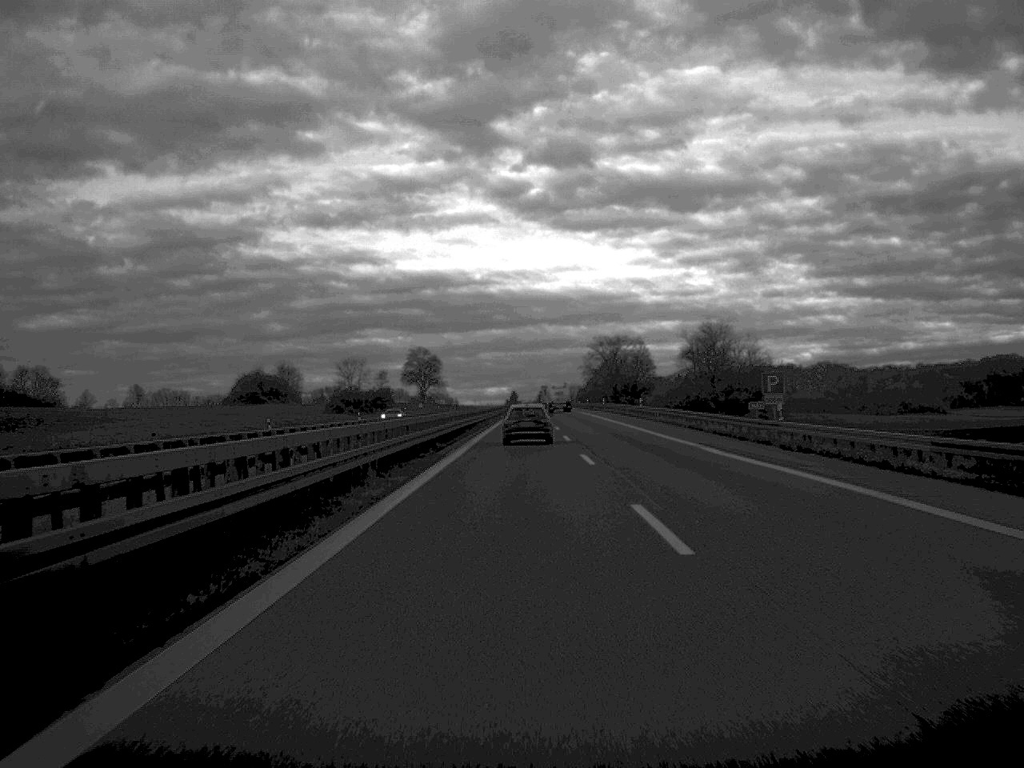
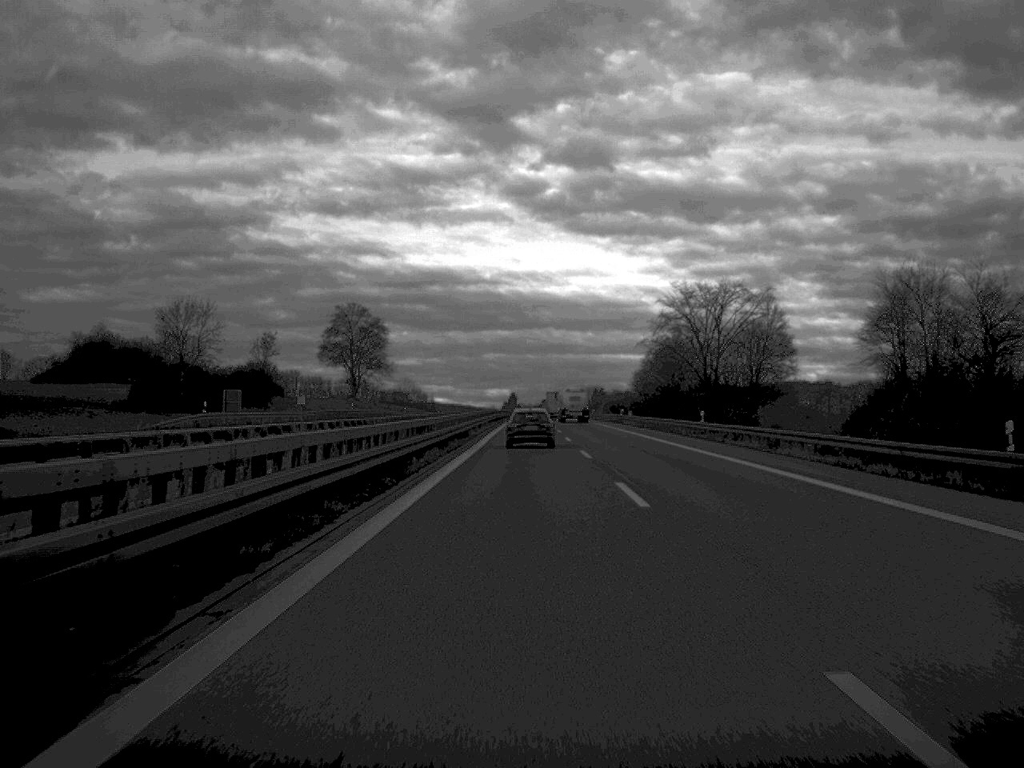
(0.0, +120.1) m; 0°
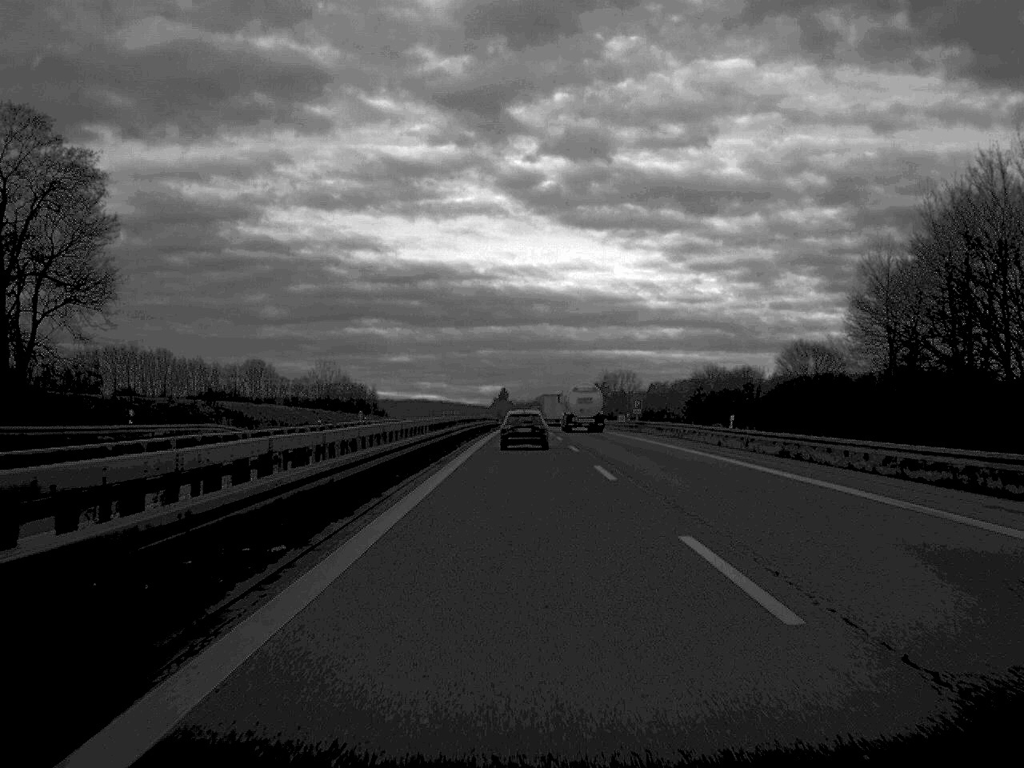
(+0.2, +118.0) m; 0°
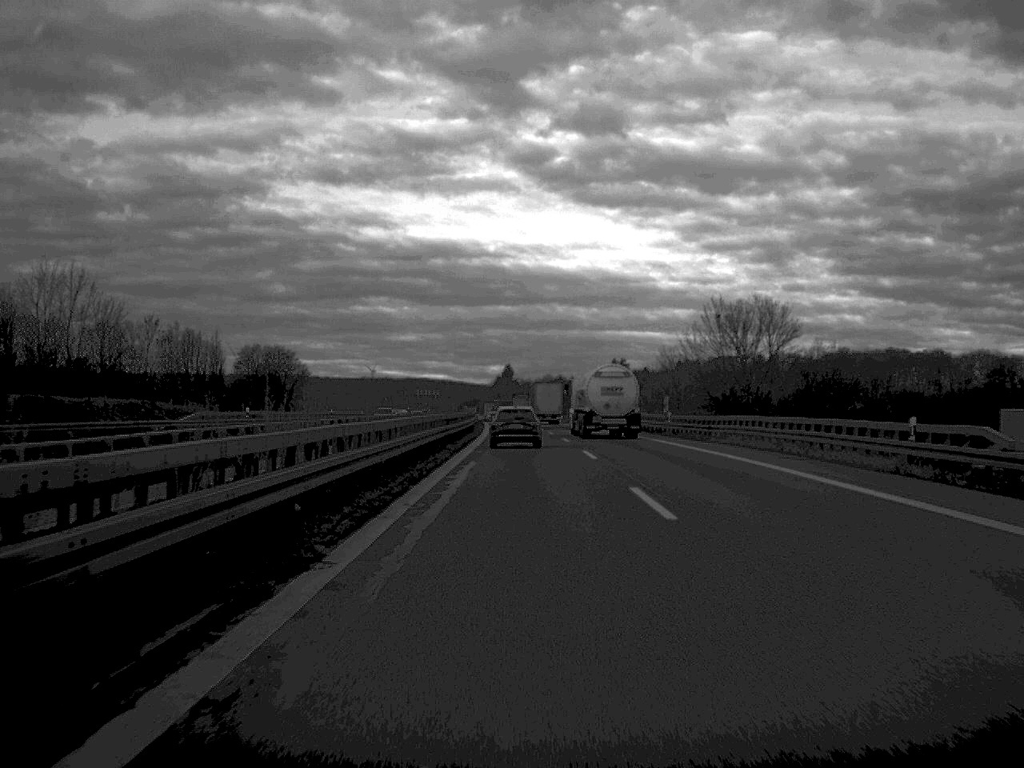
(-0.4, +118.1) m; 0°
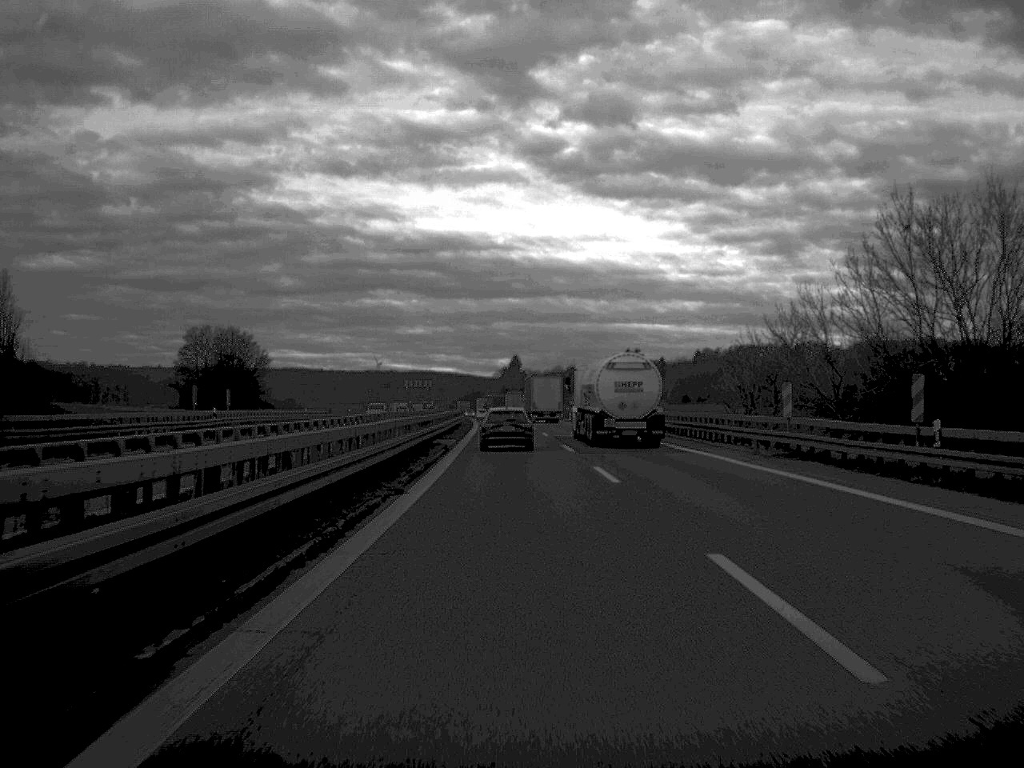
(-0.1, +45.1) m; 0°
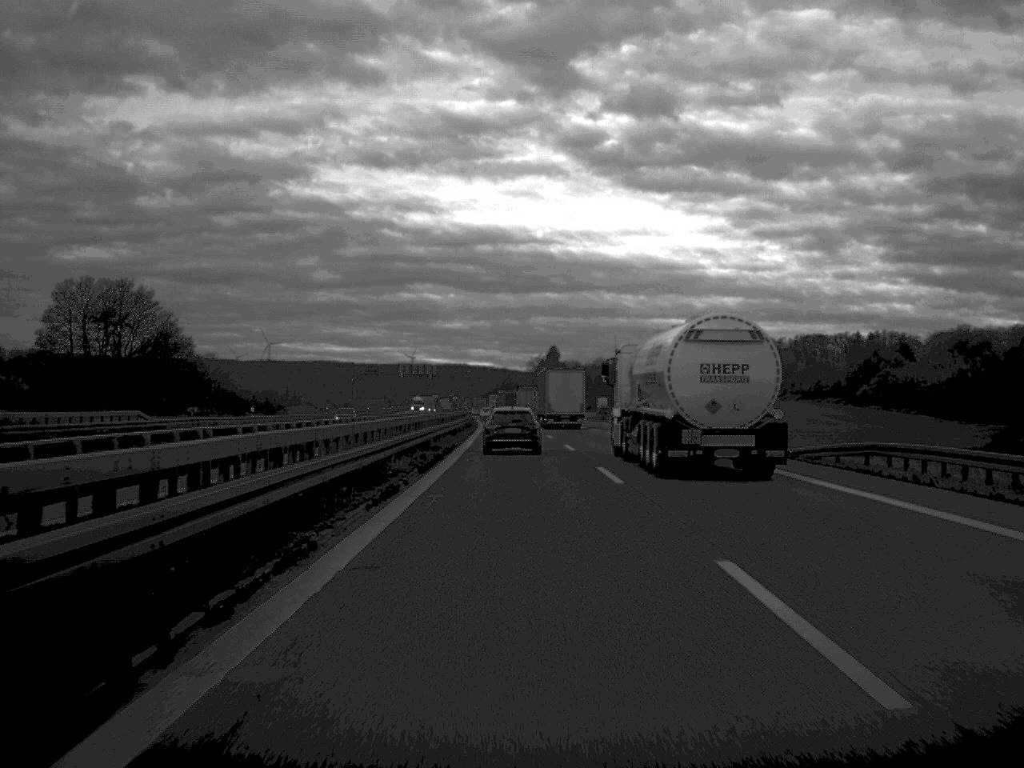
(-1.1, +72.8) m; -2°
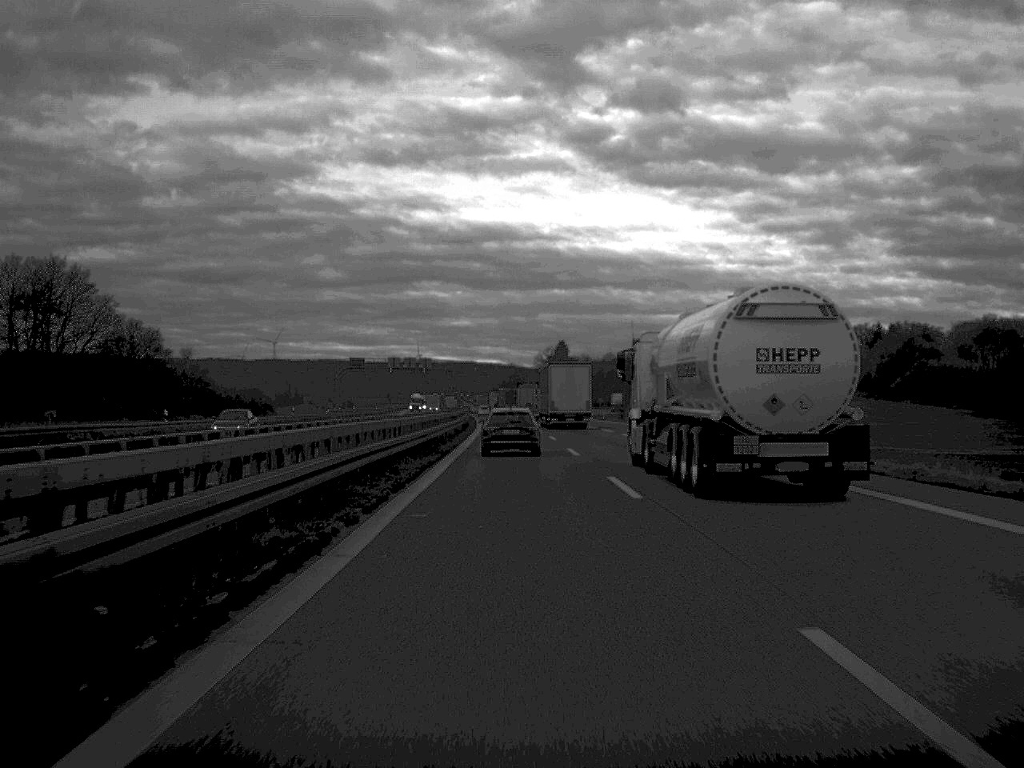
(-0.1, +22.3) m; 0°
